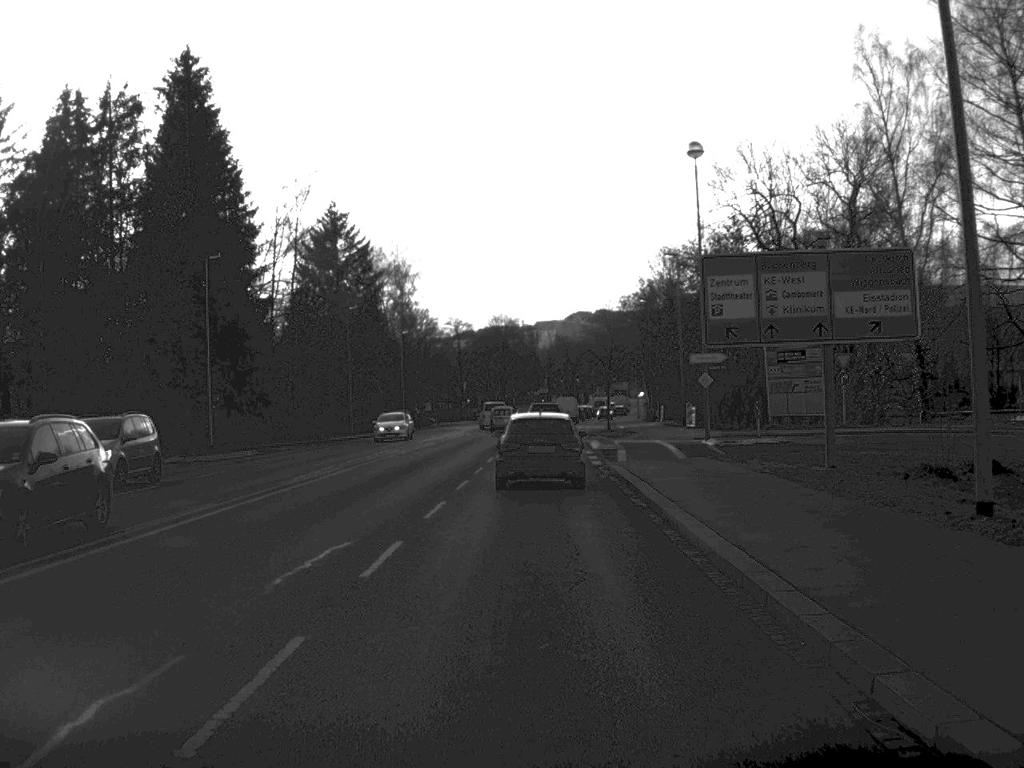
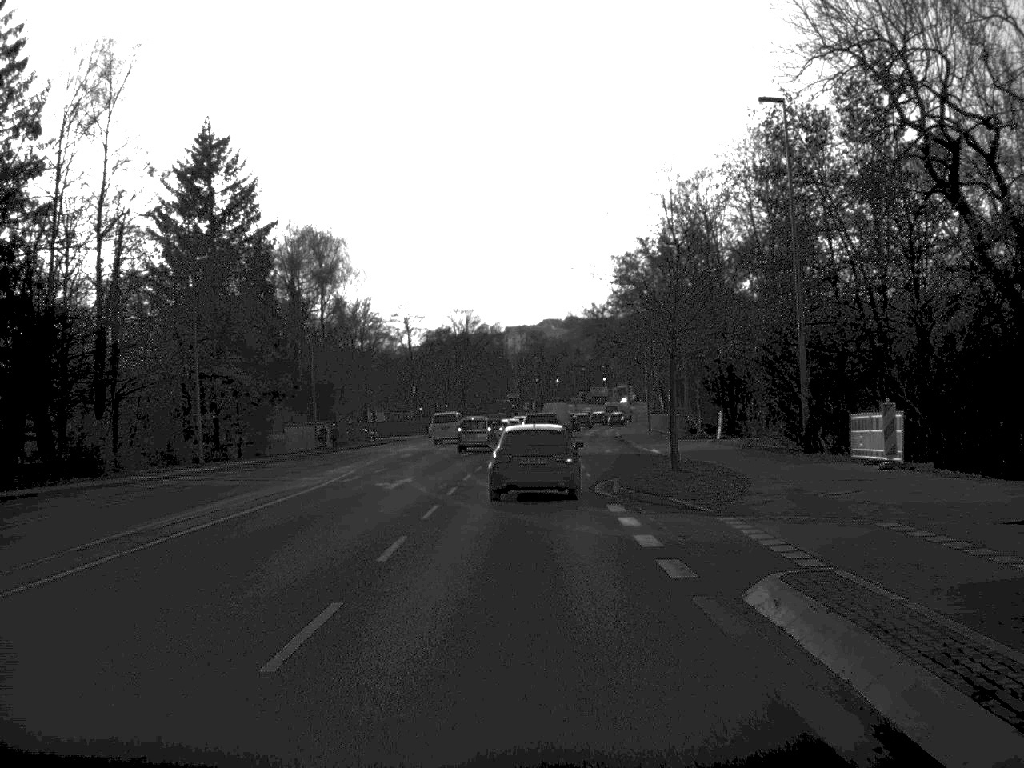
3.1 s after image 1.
(+0.4, +40.0) m; +1°
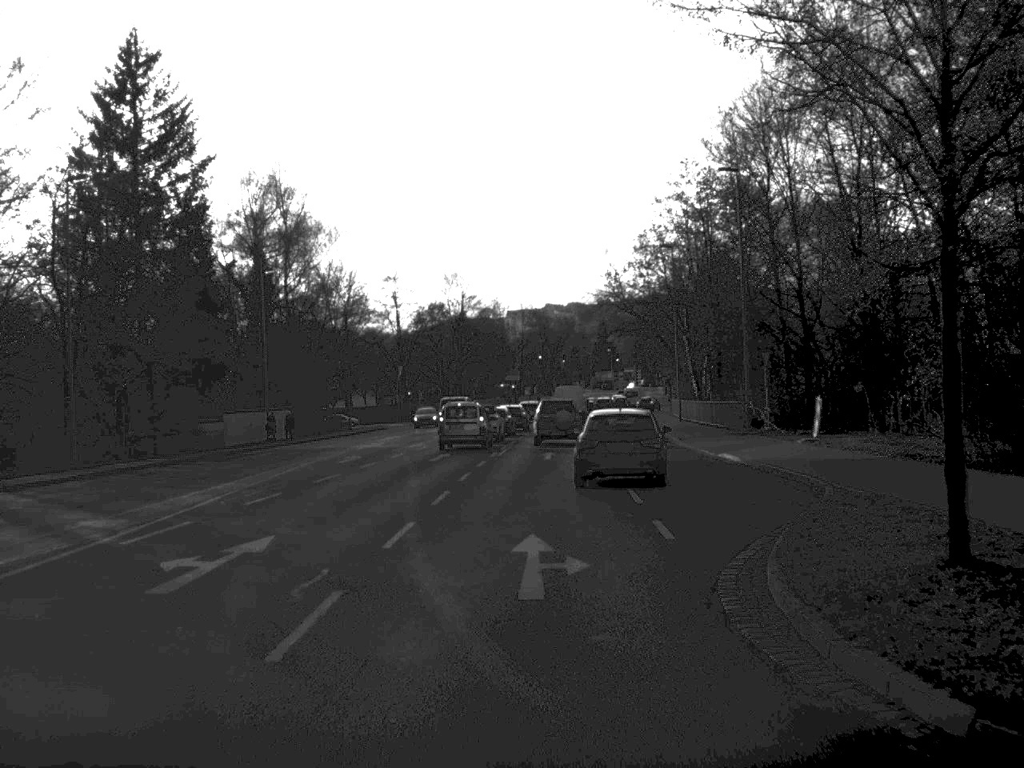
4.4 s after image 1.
(0.0, +18.1) m; 0°
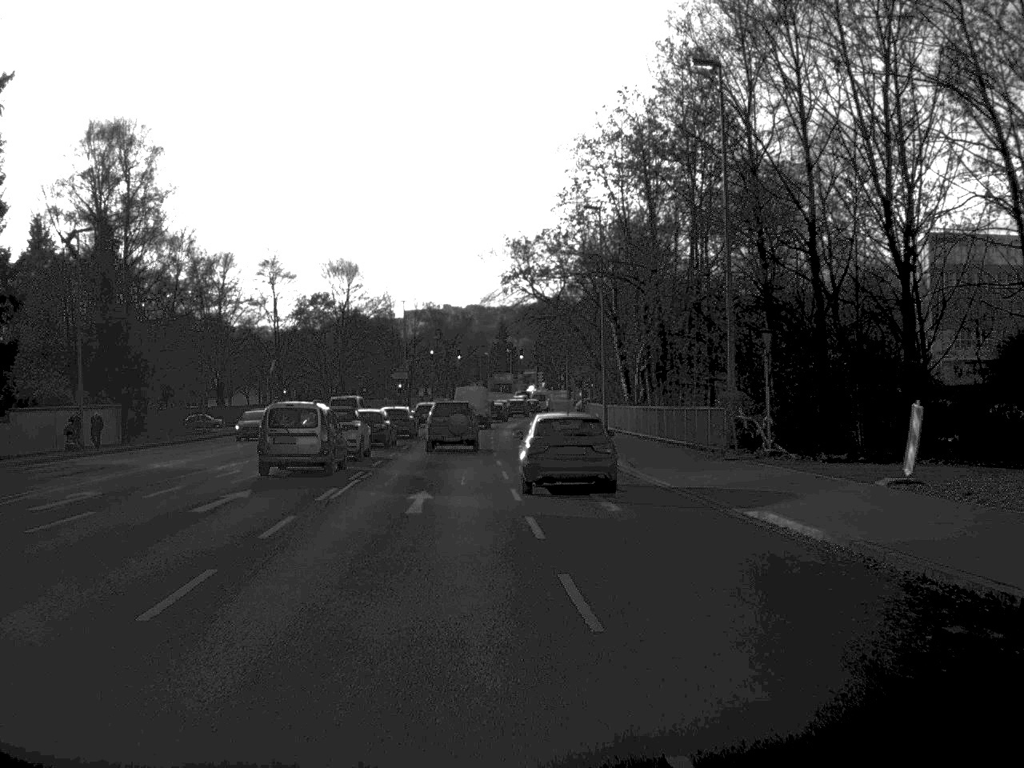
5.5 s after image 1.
(+0.6, +16.9) m; +5°
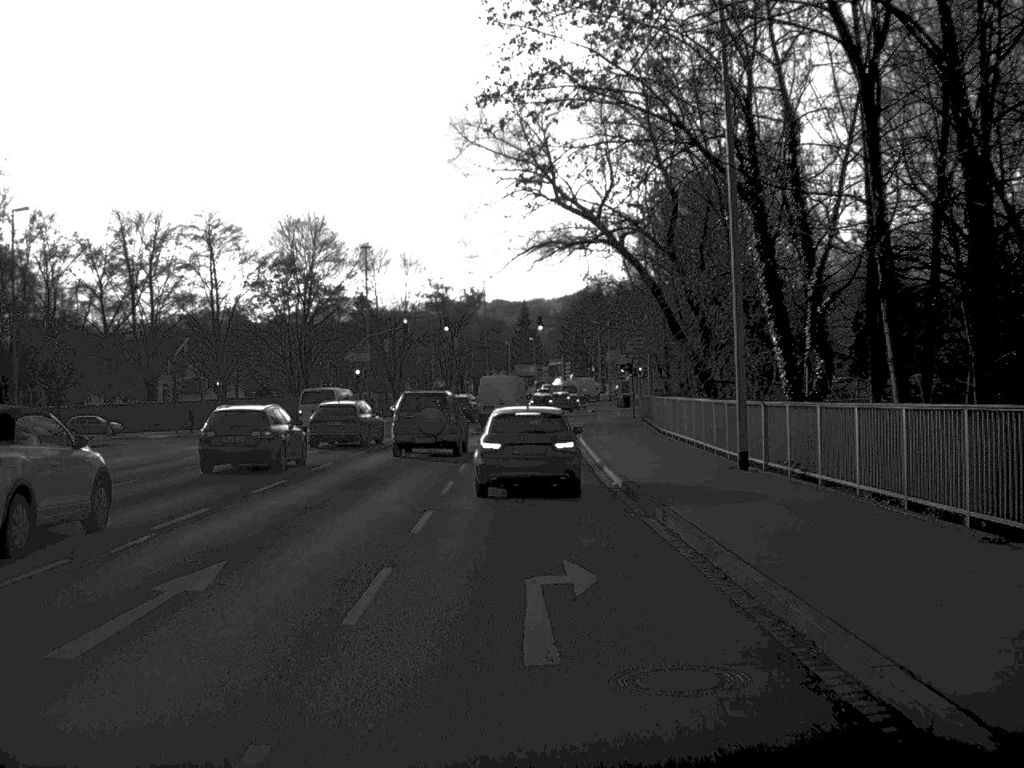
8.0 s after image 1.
(+0.1, +36.1) m; -1°
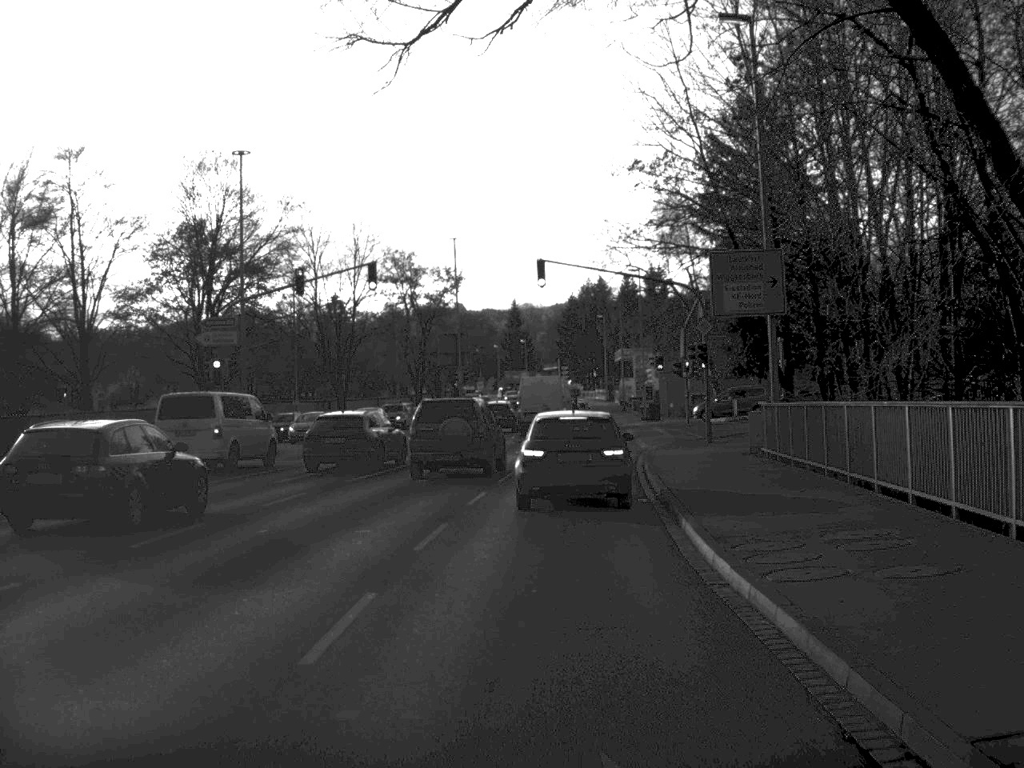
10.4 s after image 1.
(0.0, +31.4) m; 0°
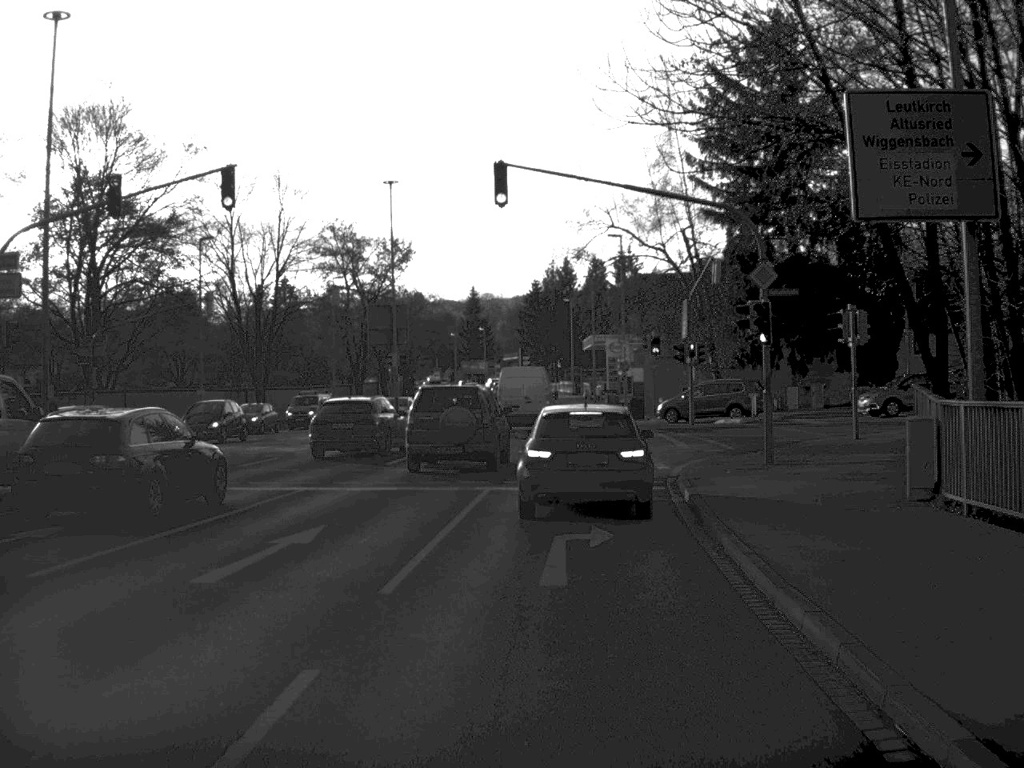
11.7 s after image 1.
(+0.2, +15.2) m; +2°
